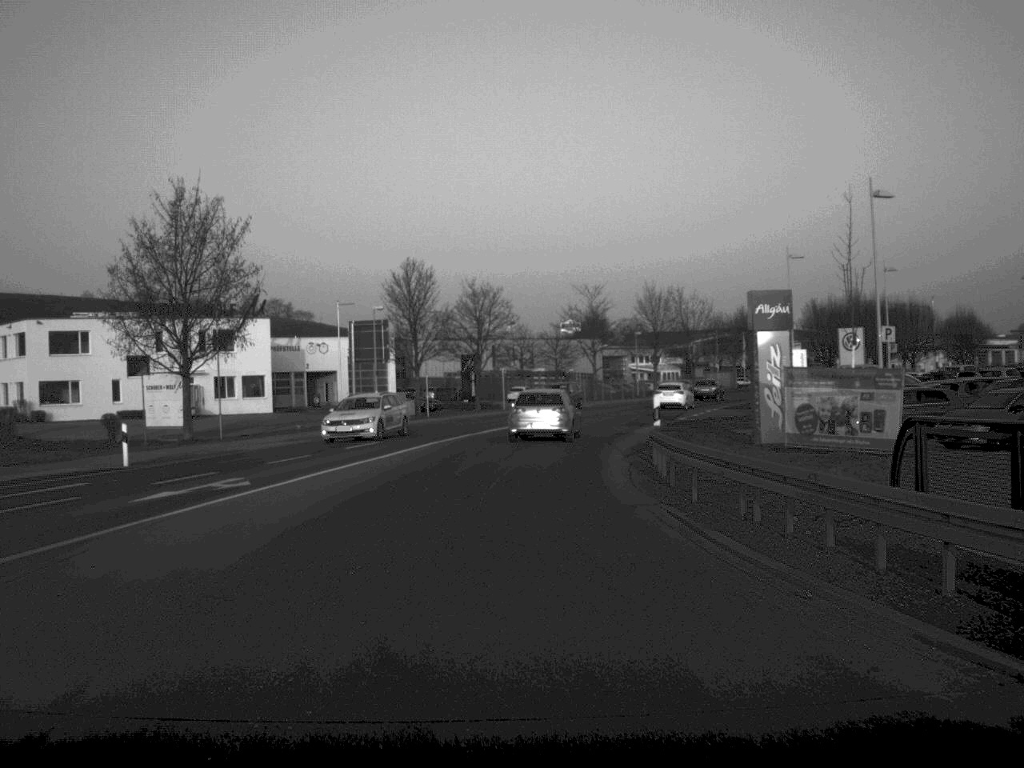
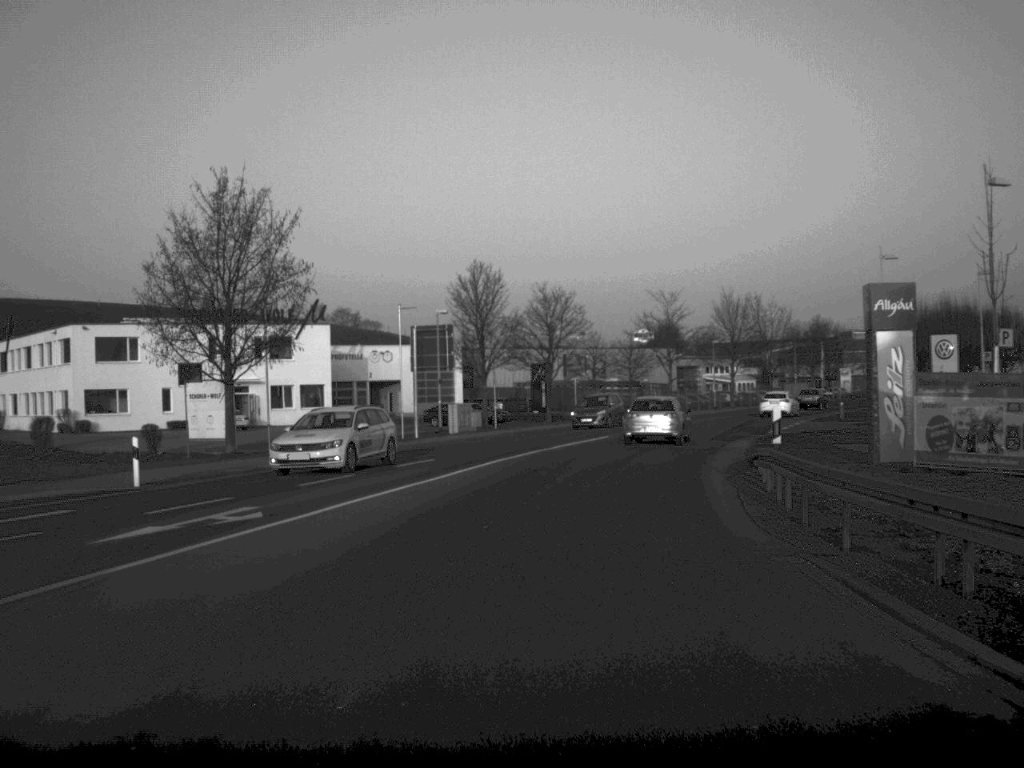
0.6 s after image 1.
(-0.1, +4.7) m; -3°
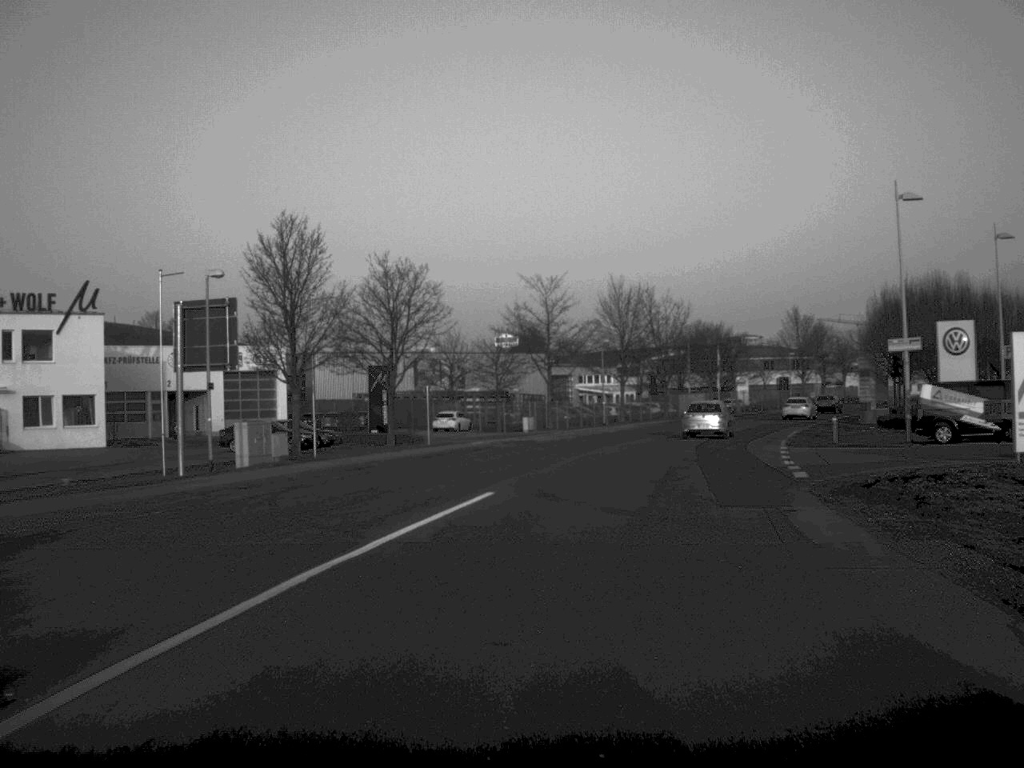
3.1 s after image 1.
(+0.8, +23.0) m; +7°
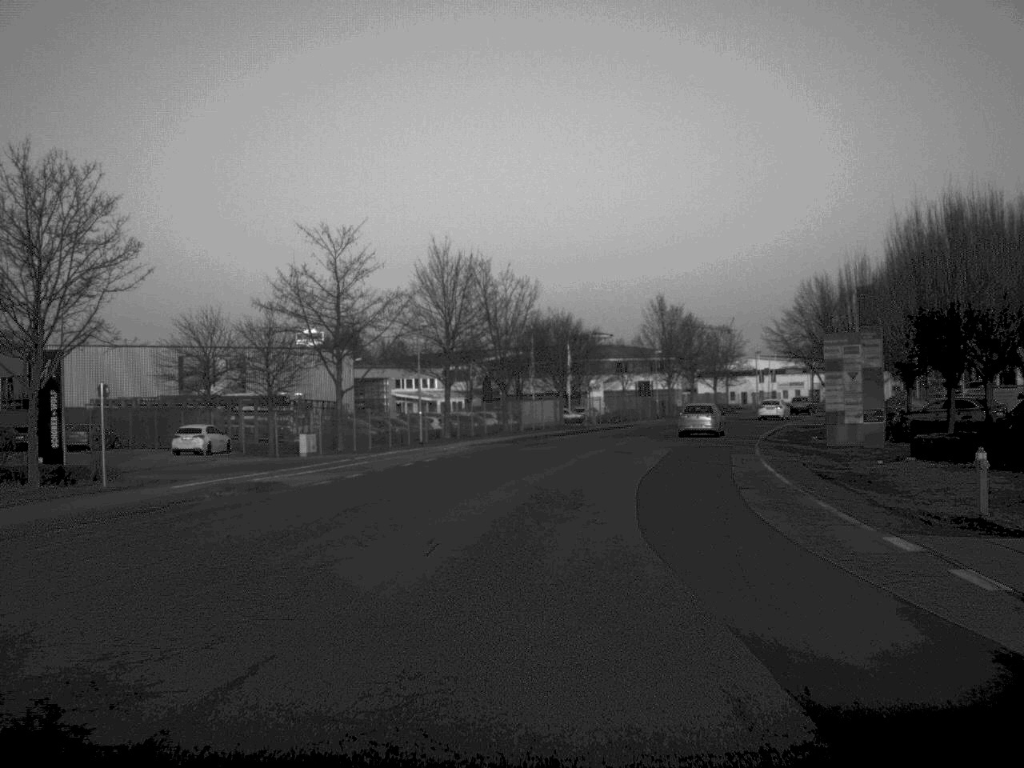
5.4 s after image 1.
(+1.9, +26.8) m; +8°
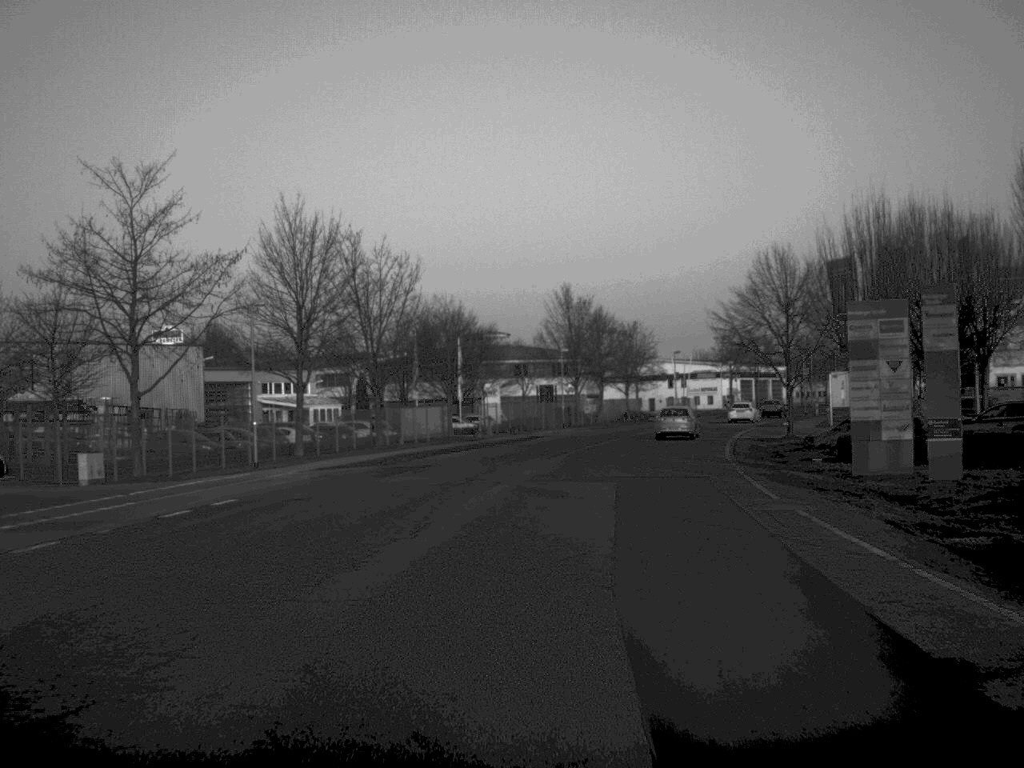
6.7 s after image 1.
(+0.7, +16.3) m; +5°
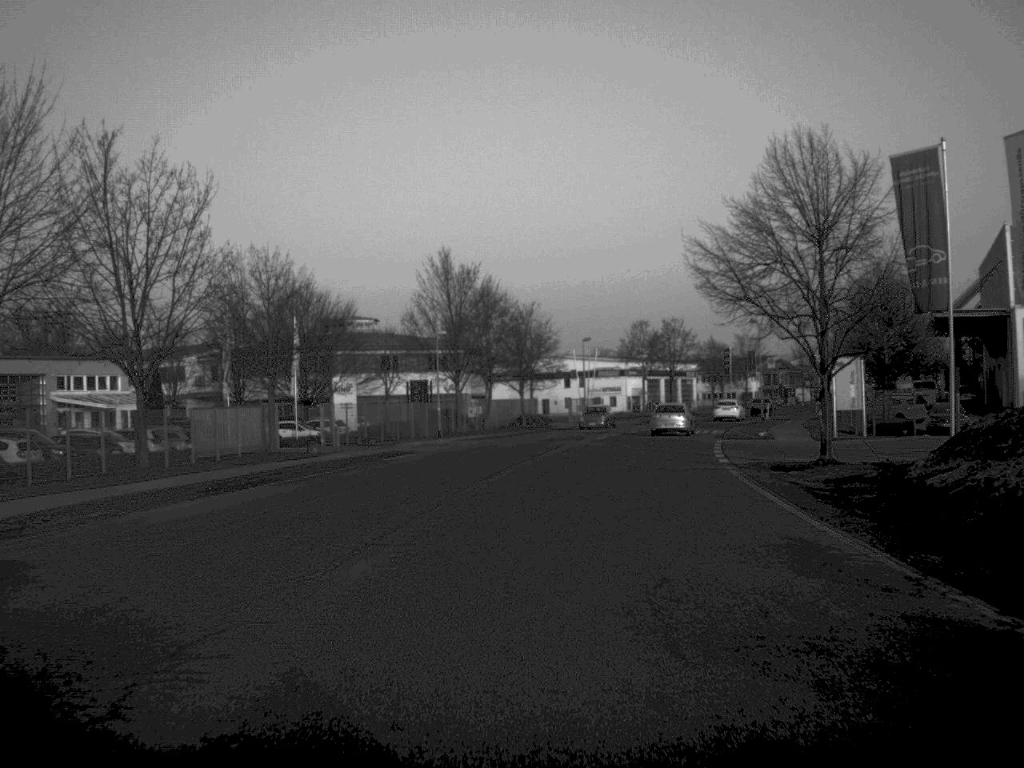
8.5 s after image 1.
(+1.1, +24.7) m; +5°
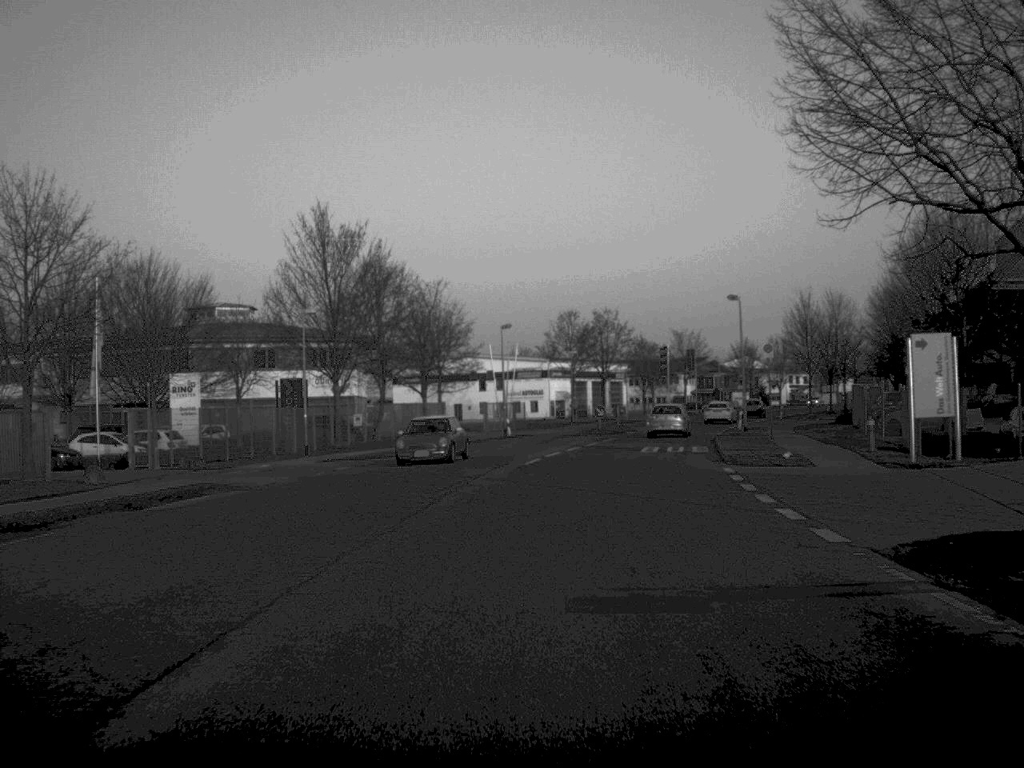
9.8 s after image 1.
(+0.6, +19.4) m; +4°
